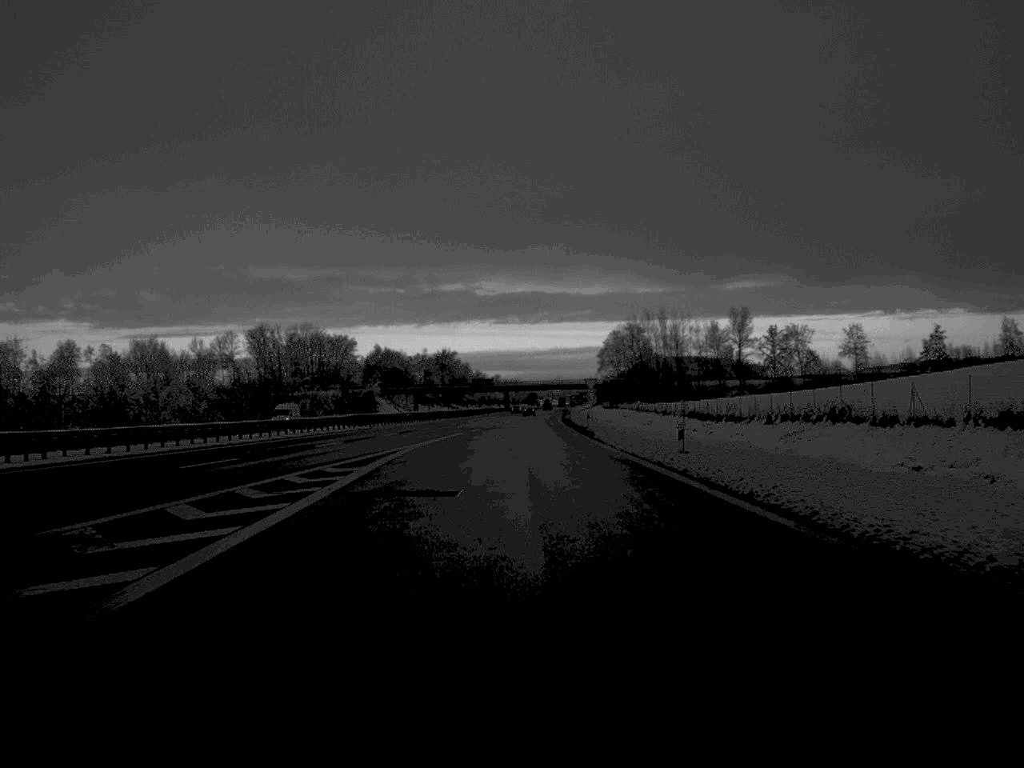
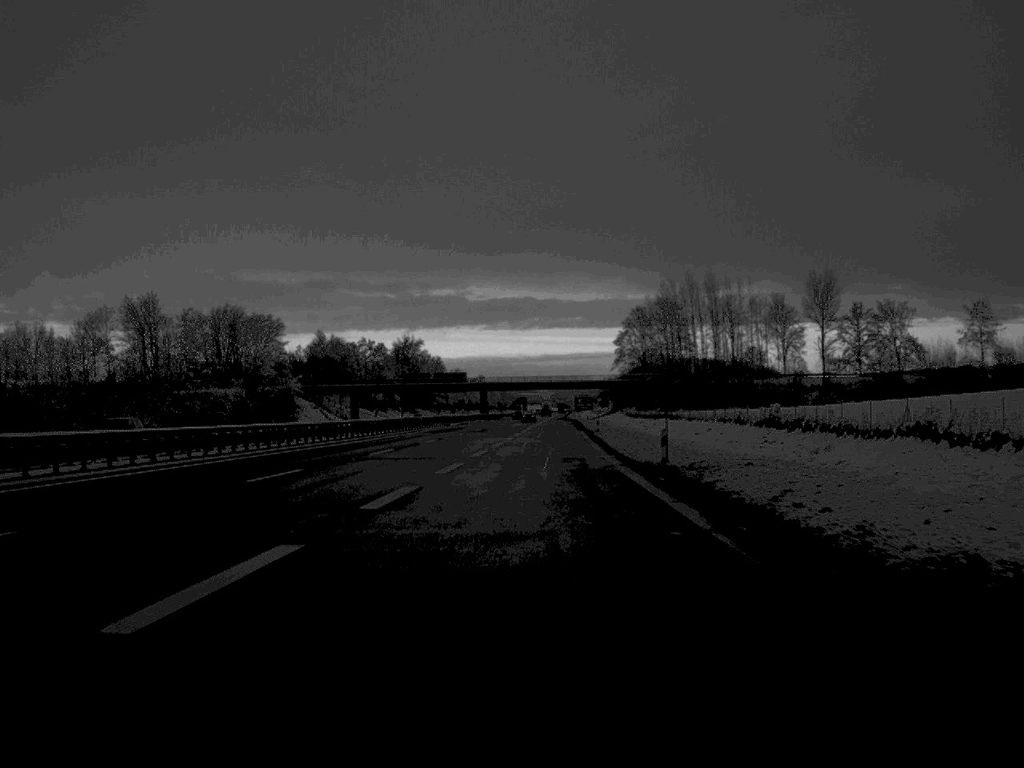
(+0.5, +94.7) m; +1°
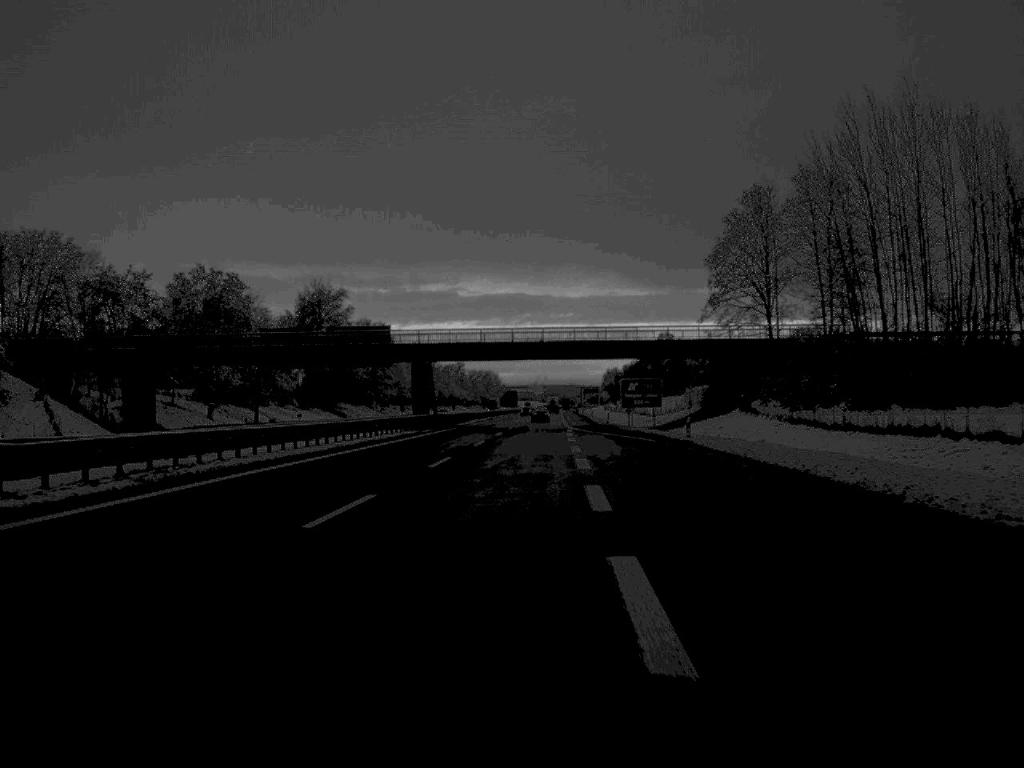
(0.0, +120.9) m; 0°
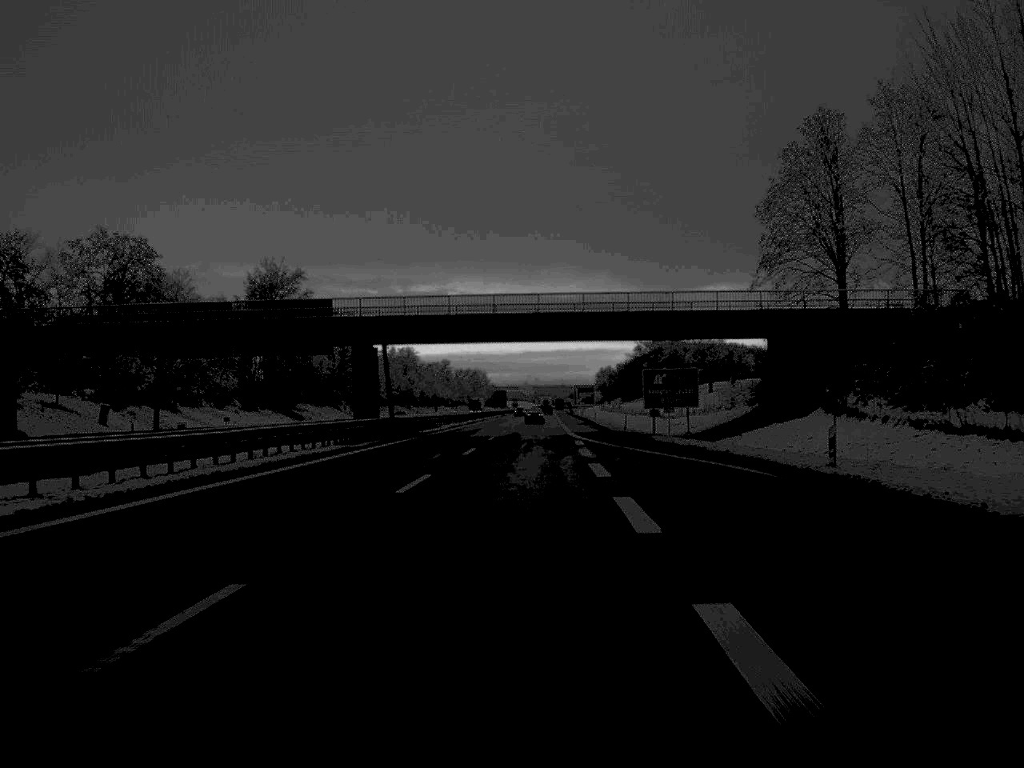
(+0.1, +27.6) m; 0°
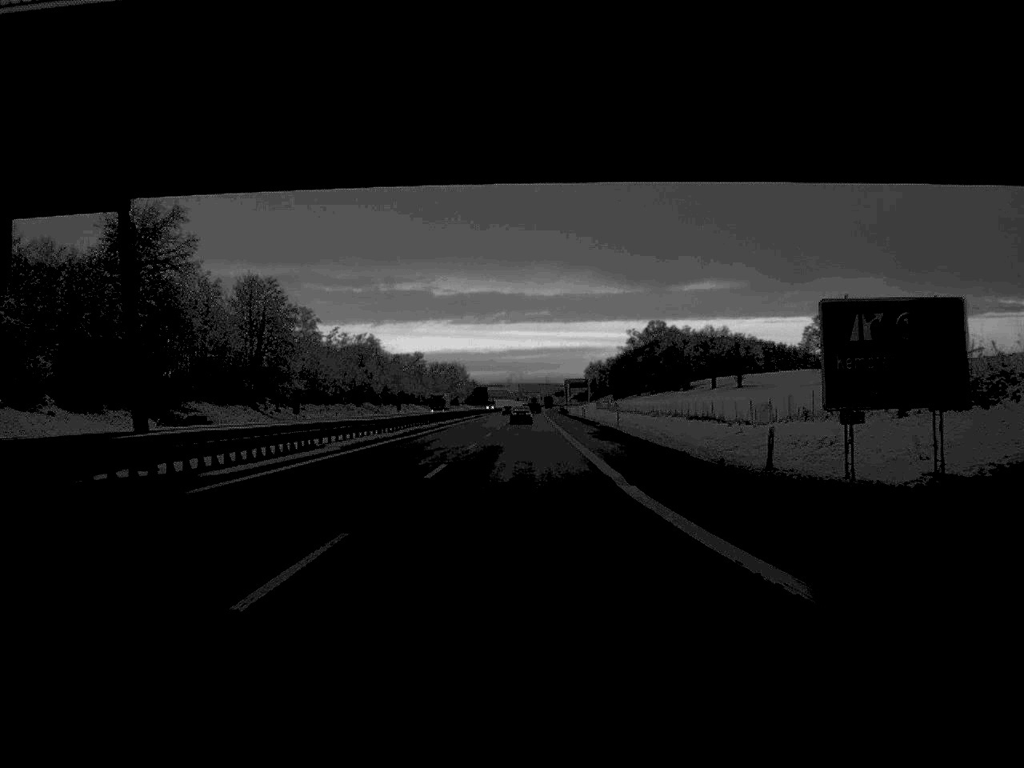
(+0.4, +49.7) m; +1°
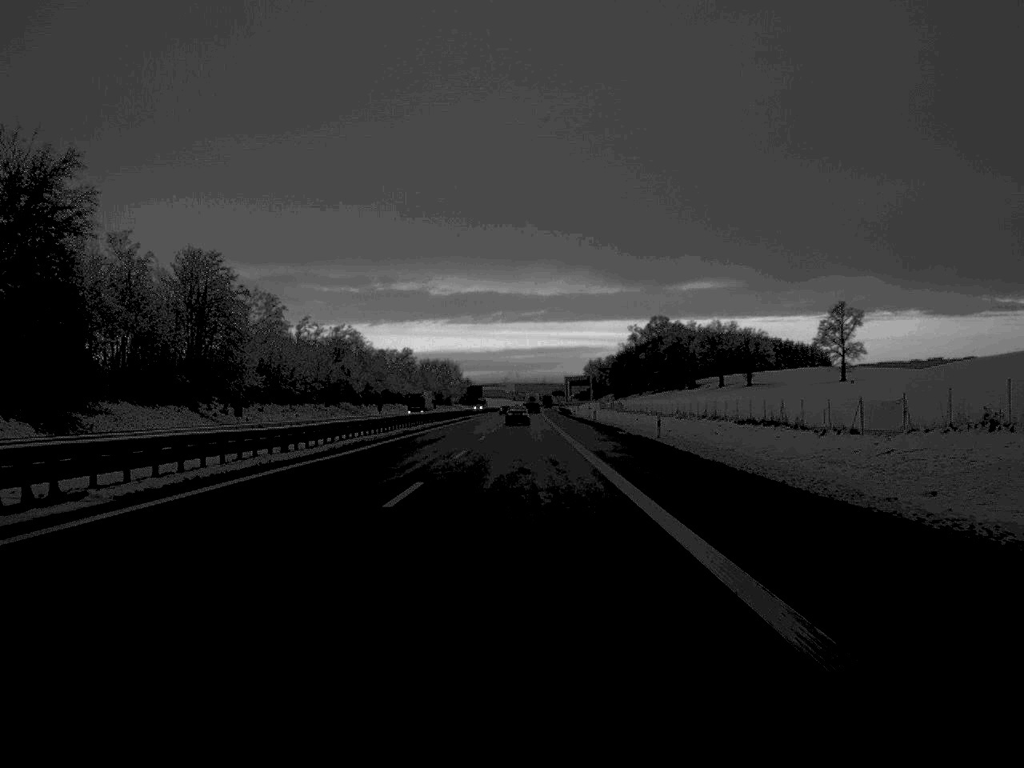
(0.0, +25.5) m; 0°
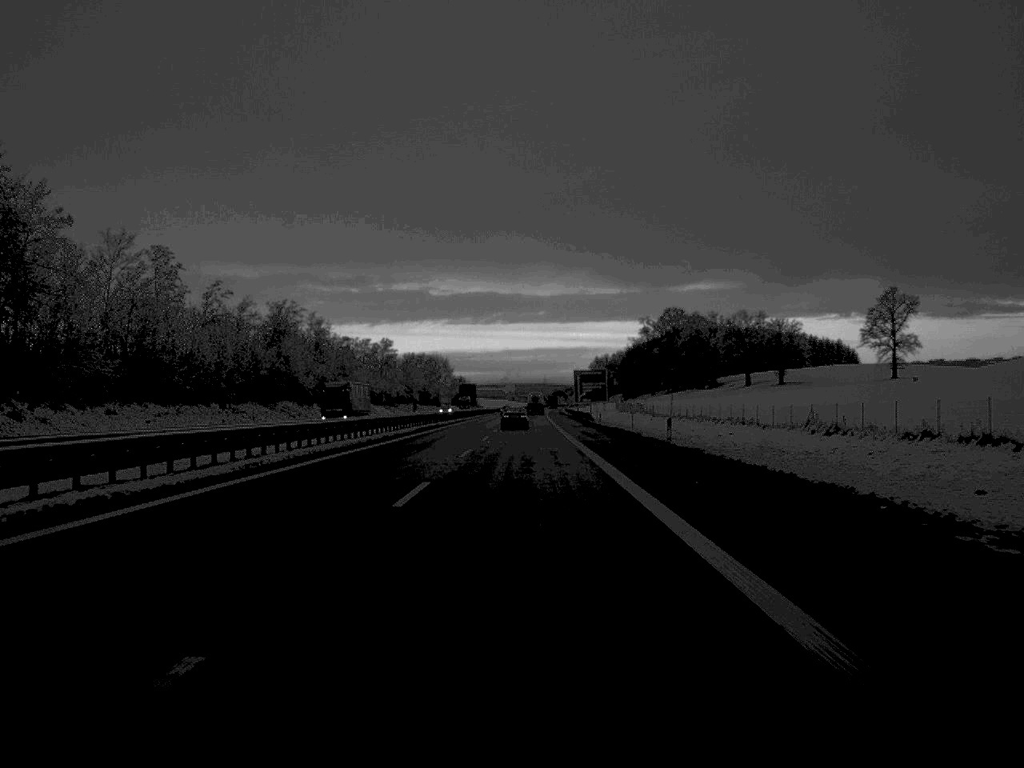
(0.0, +53.4) m; 0°
